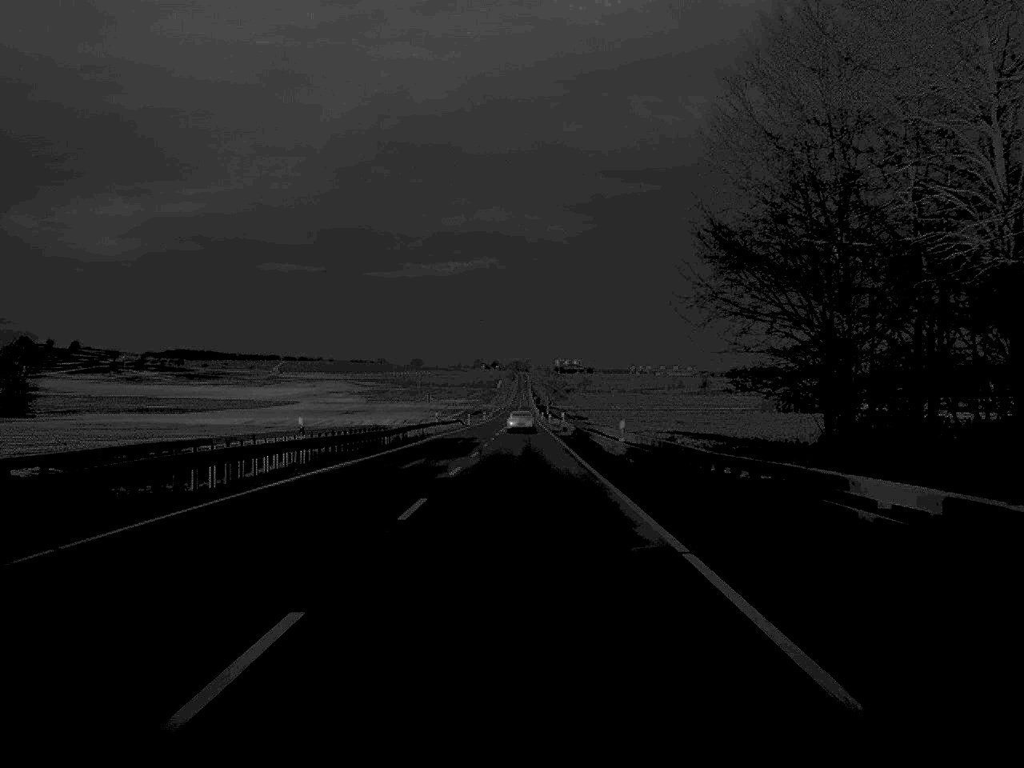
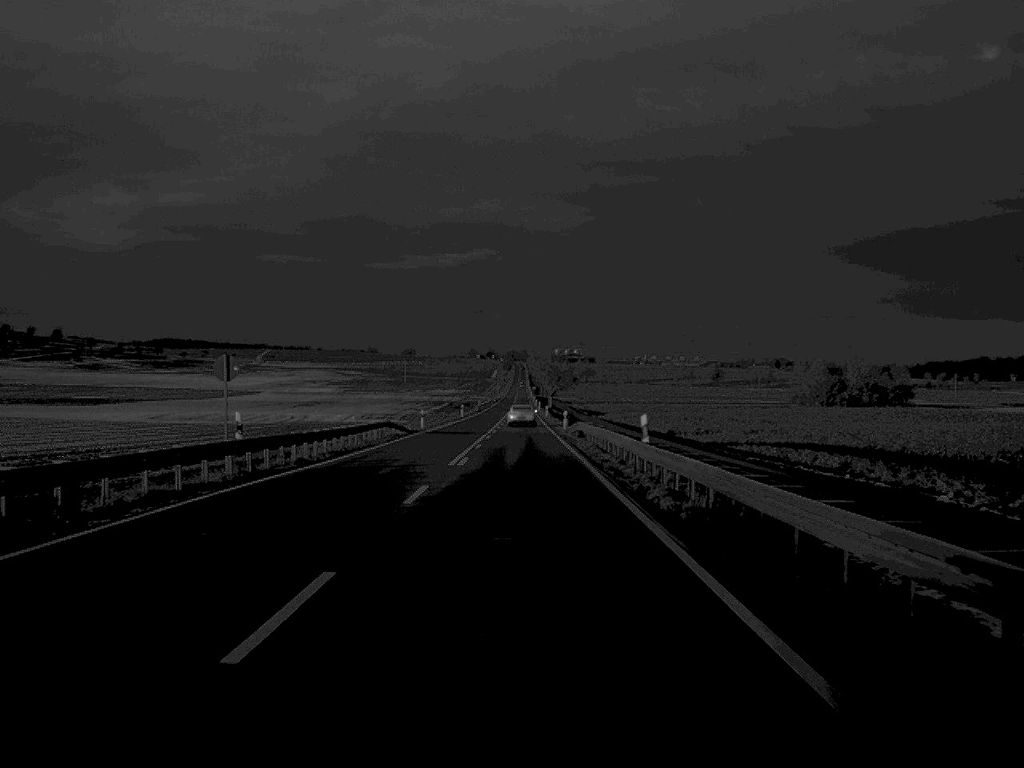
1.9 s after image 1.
(+0.1, +57.8) m; 0°
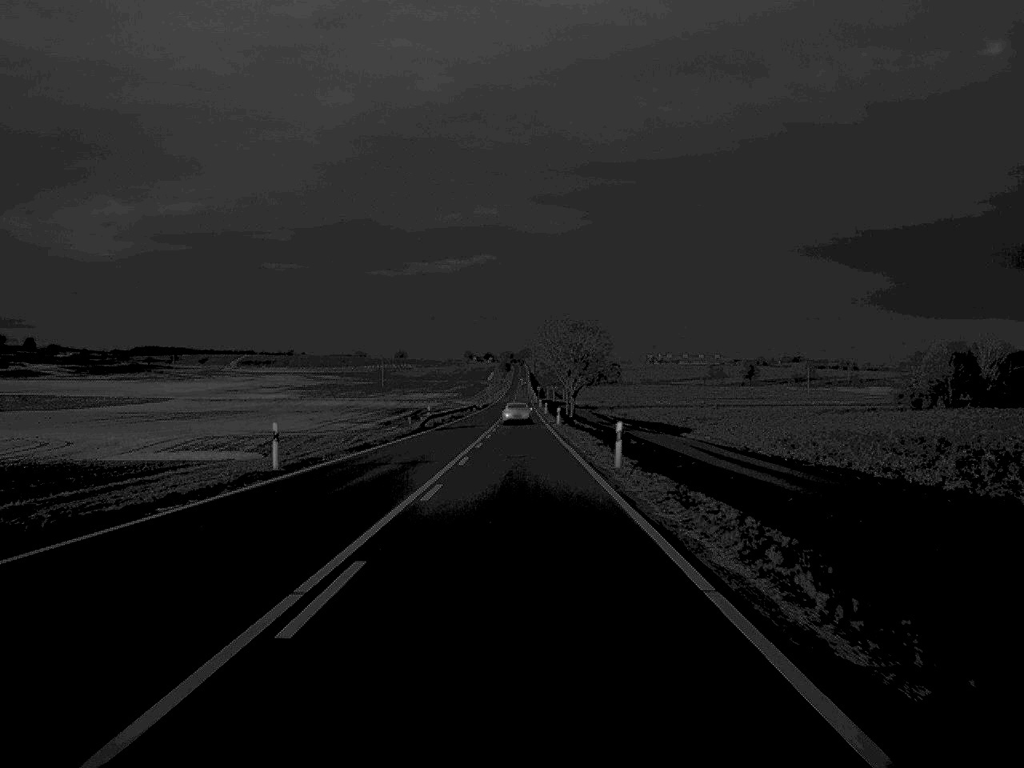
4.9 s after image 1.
(-0.1, +94.8) m; 0°
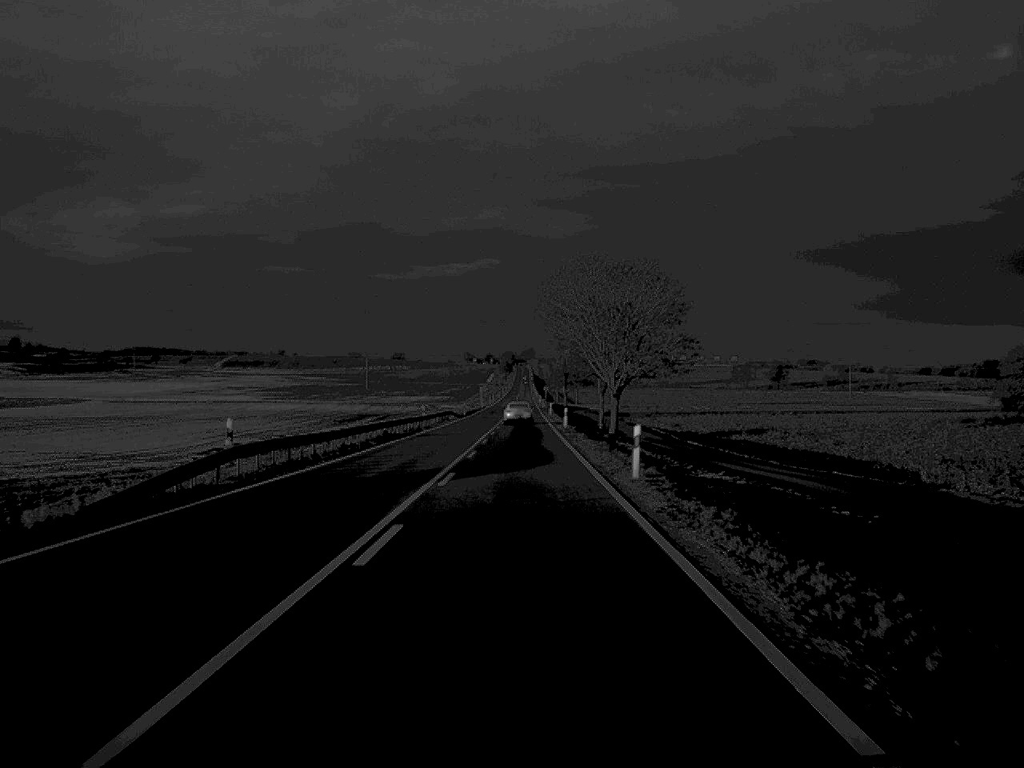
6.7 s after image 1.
(-0.1, +56.1) m; 0°
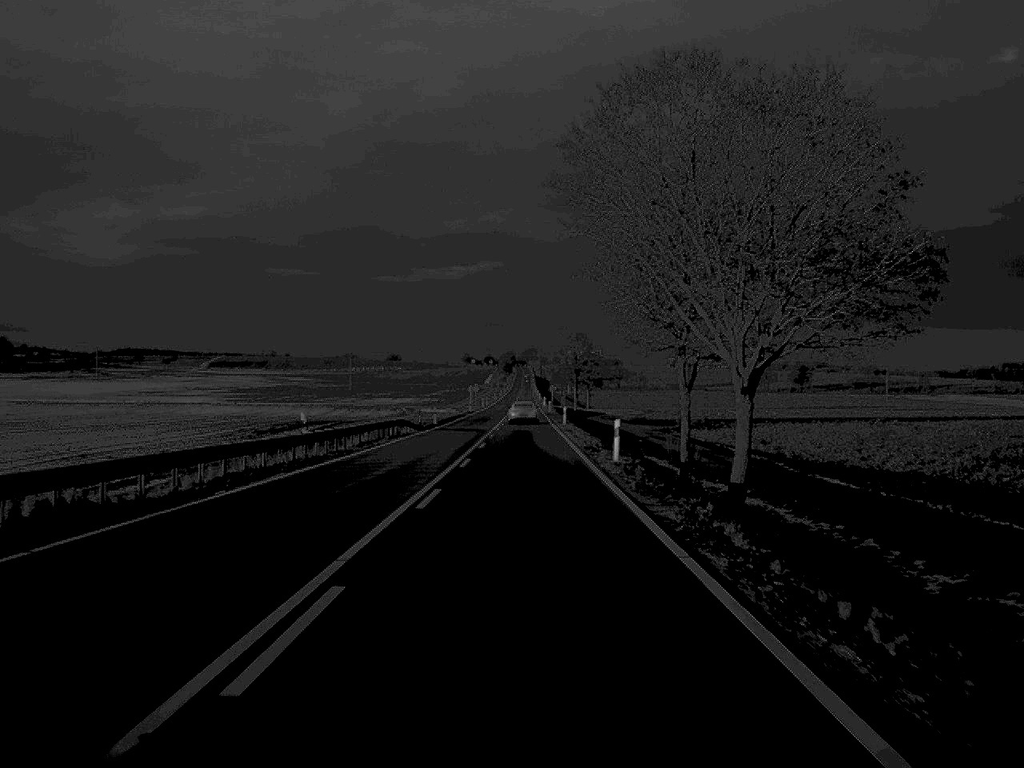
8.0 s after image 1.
(0.0, +41.5) m; 0°
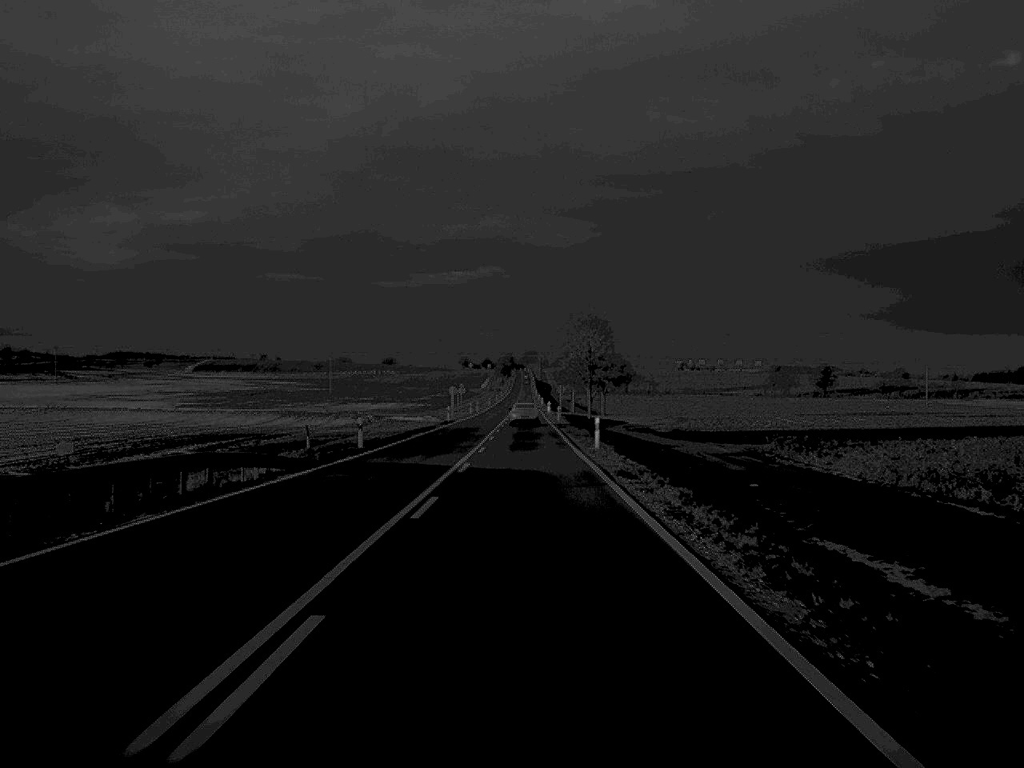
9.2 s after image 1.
(0.0, +37.3) m; 0°
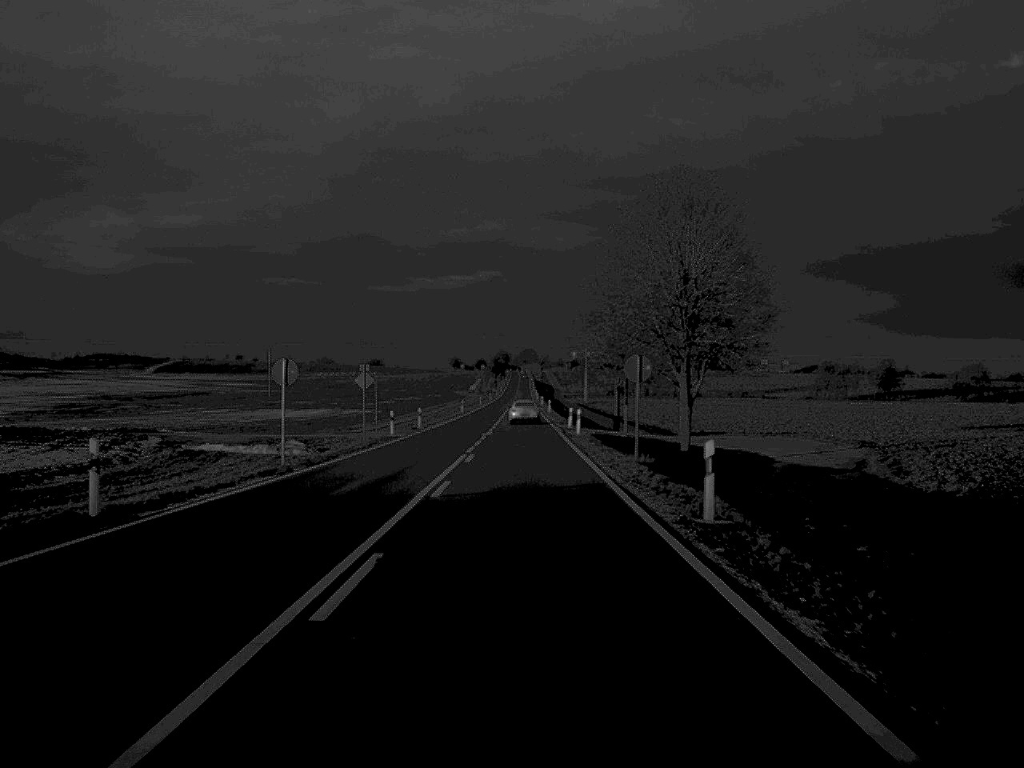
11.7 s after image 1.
(+0.1, +80.0) m; 0°
